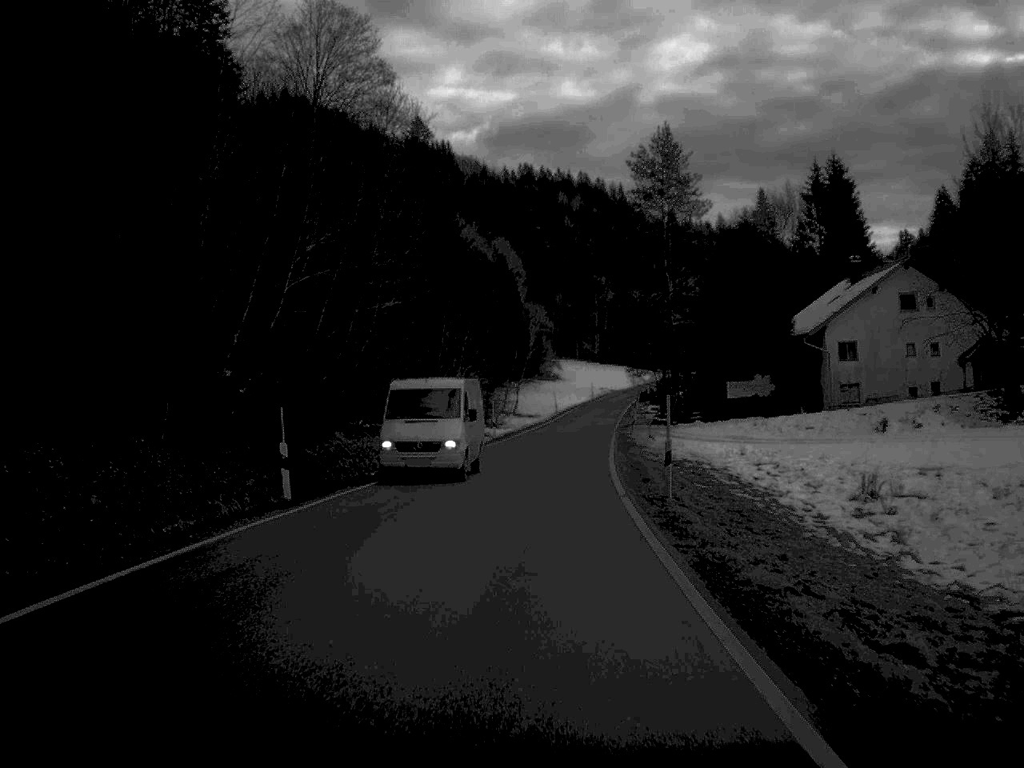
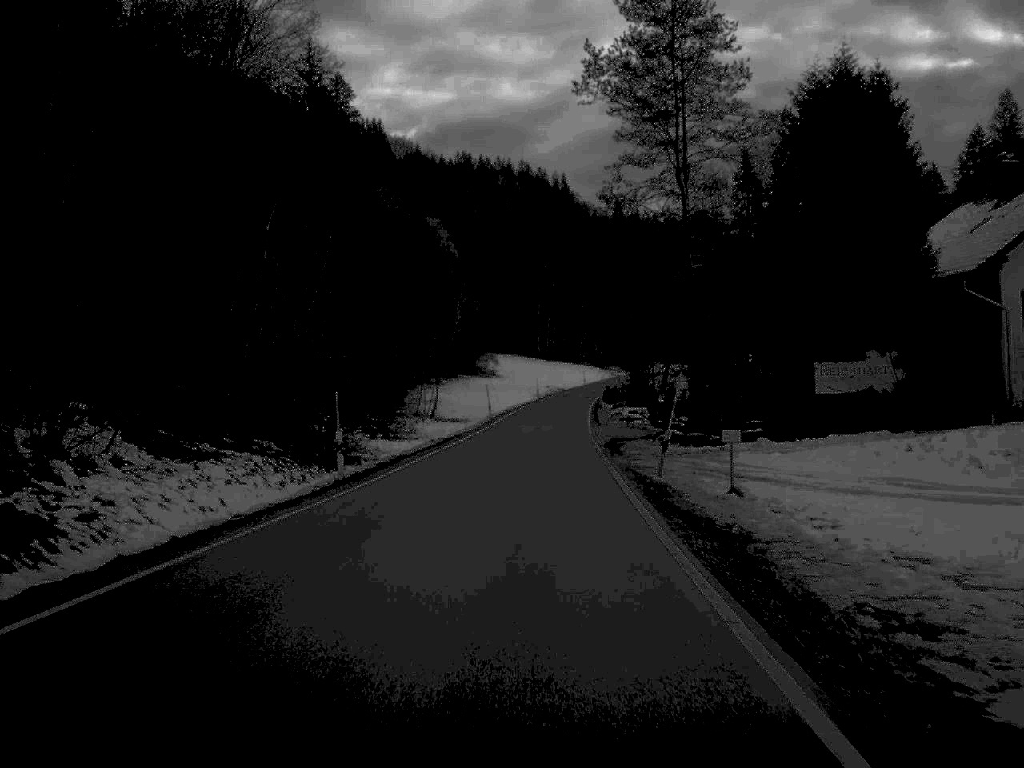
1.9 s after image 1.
(+0.9, +35.5) m; +3°
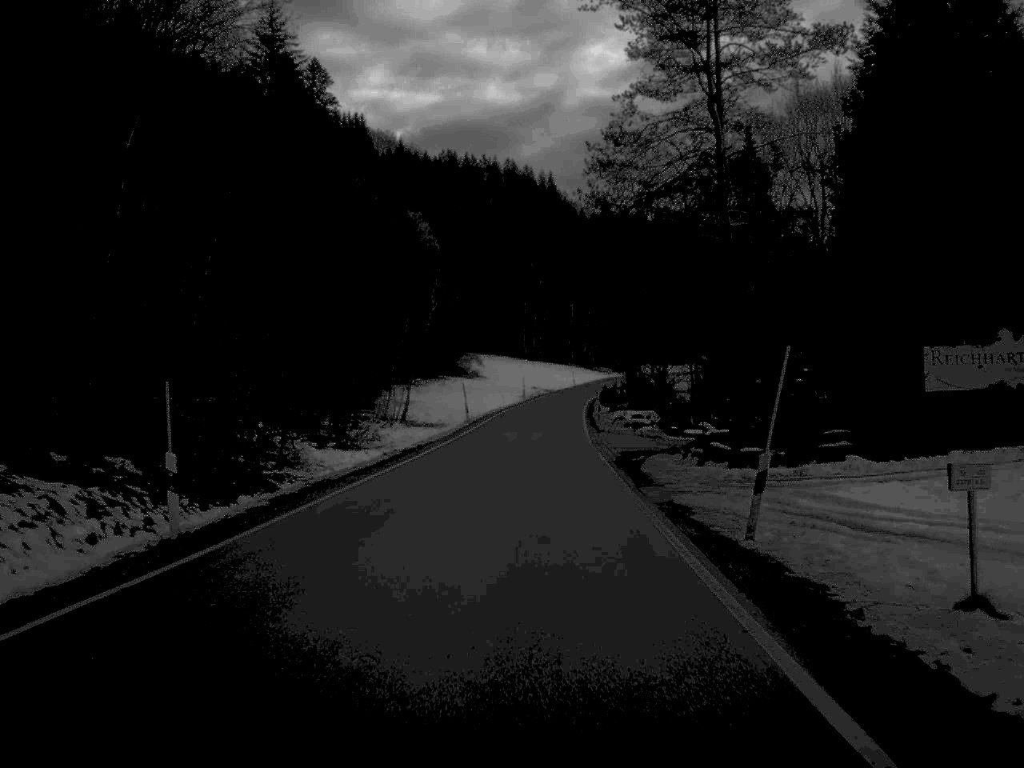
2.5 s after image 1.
(+0.1, +12.0) m; +1°
